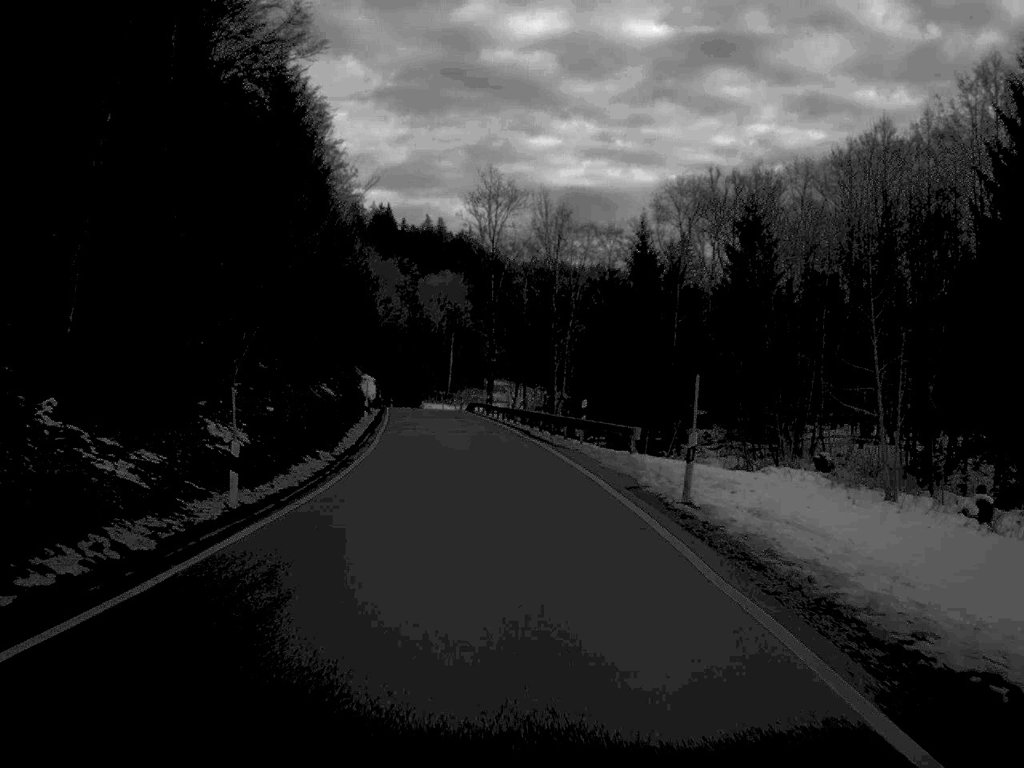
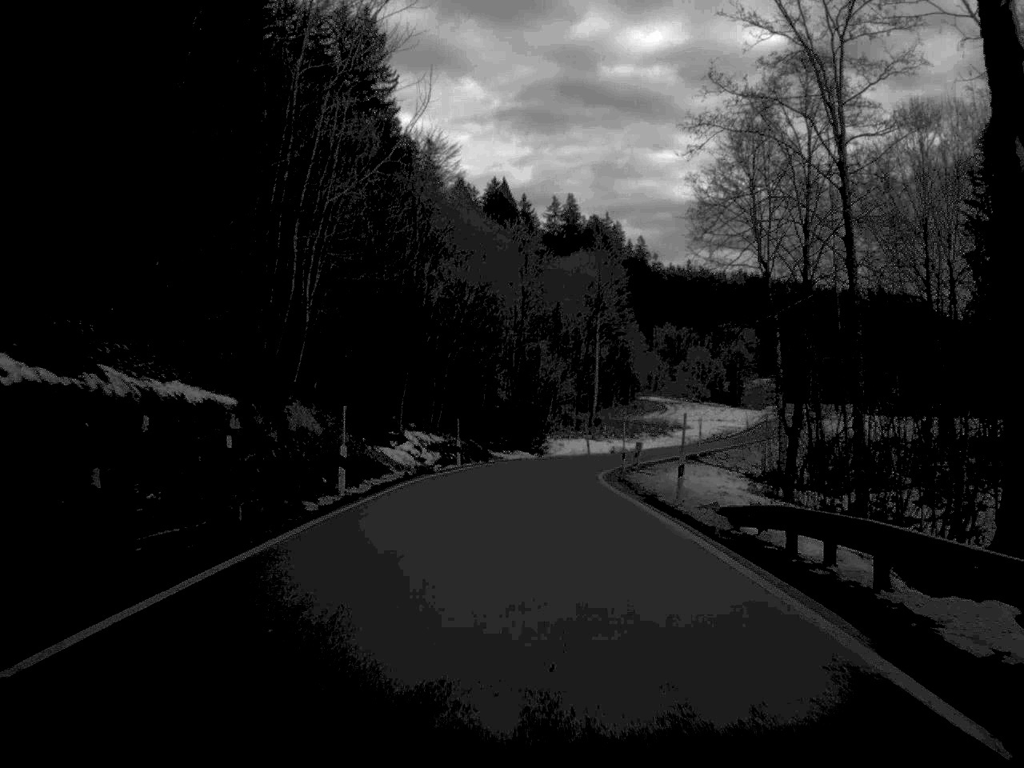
(-5.5, +81.2) m; -6°
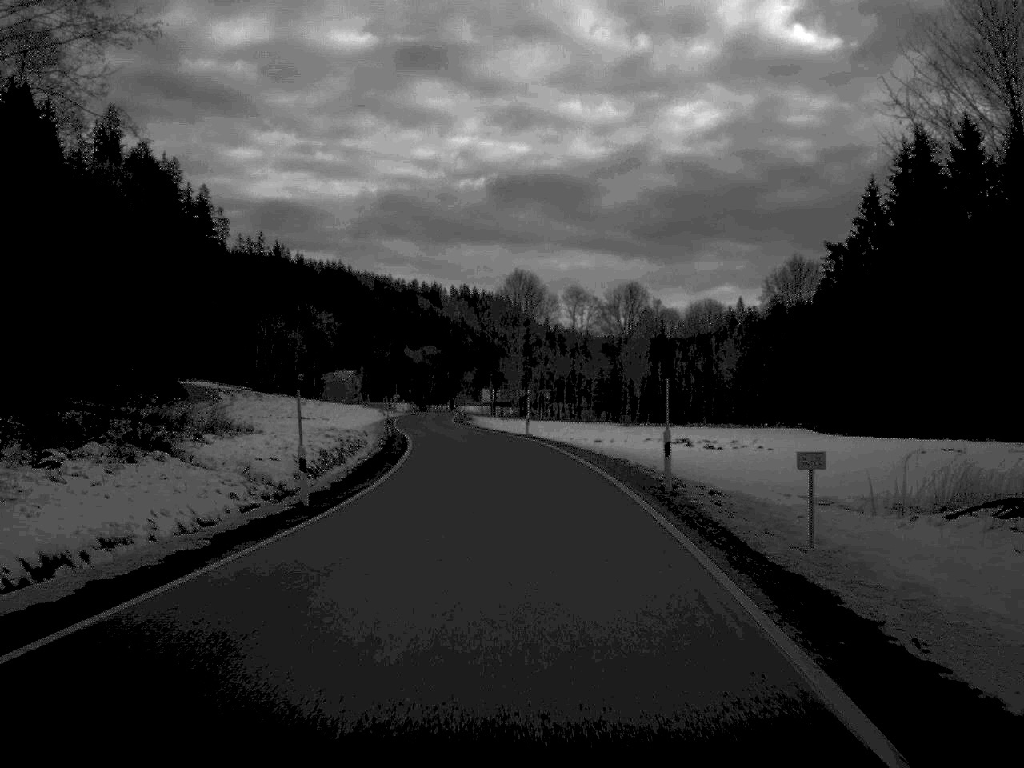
(+11.2, +82.7) m; +19°
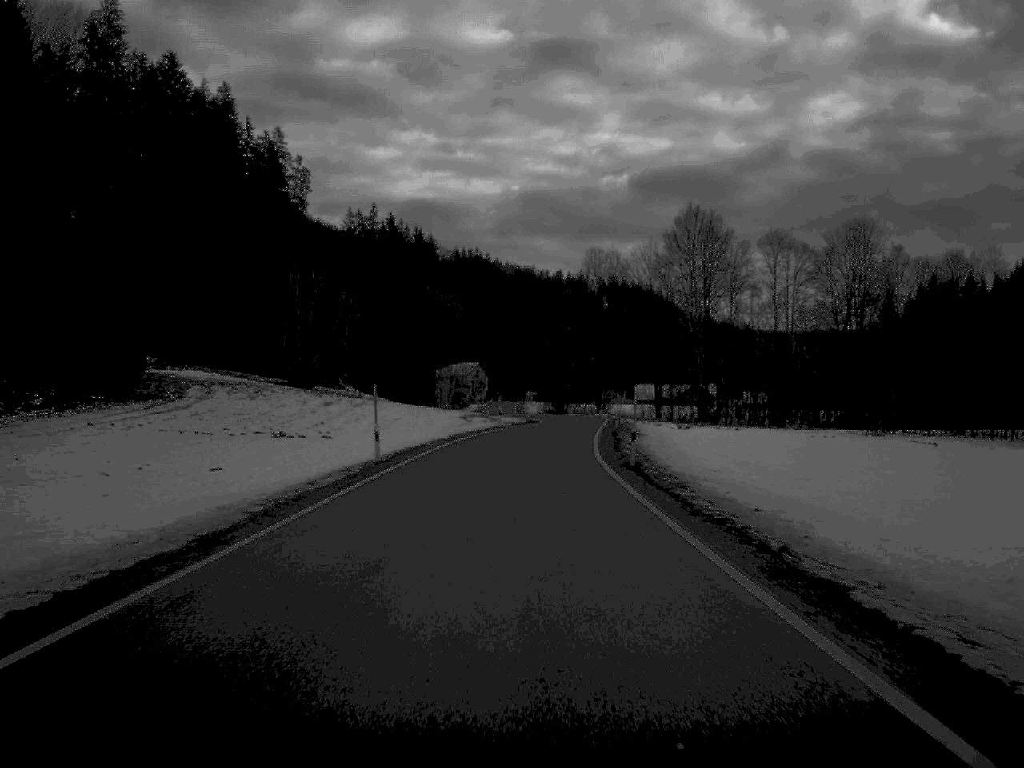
(-4.2, +70.9) m; -7°
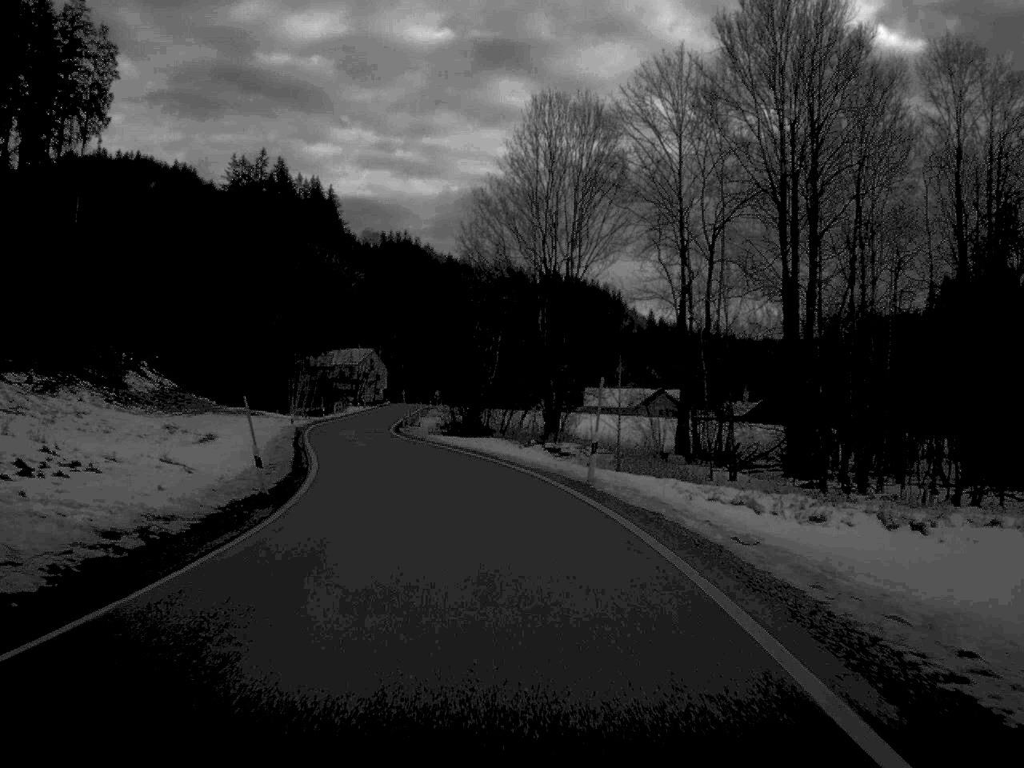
(+4.0, +87.4) m; +2°
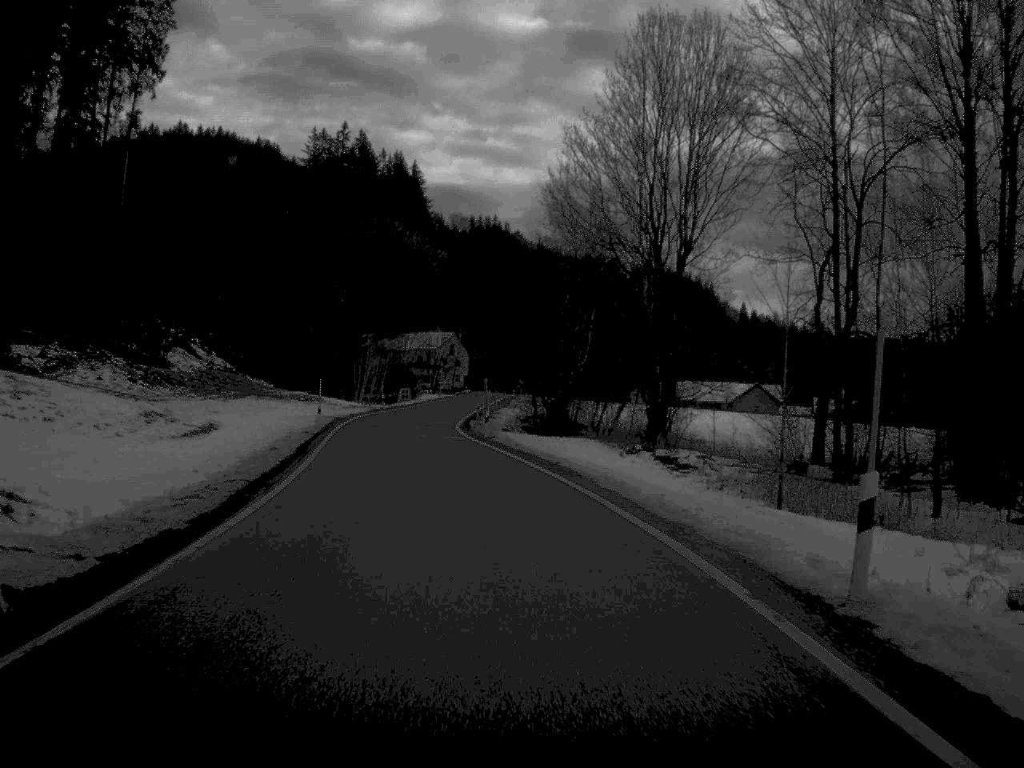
(-0.5, +15.7) m; -4°
